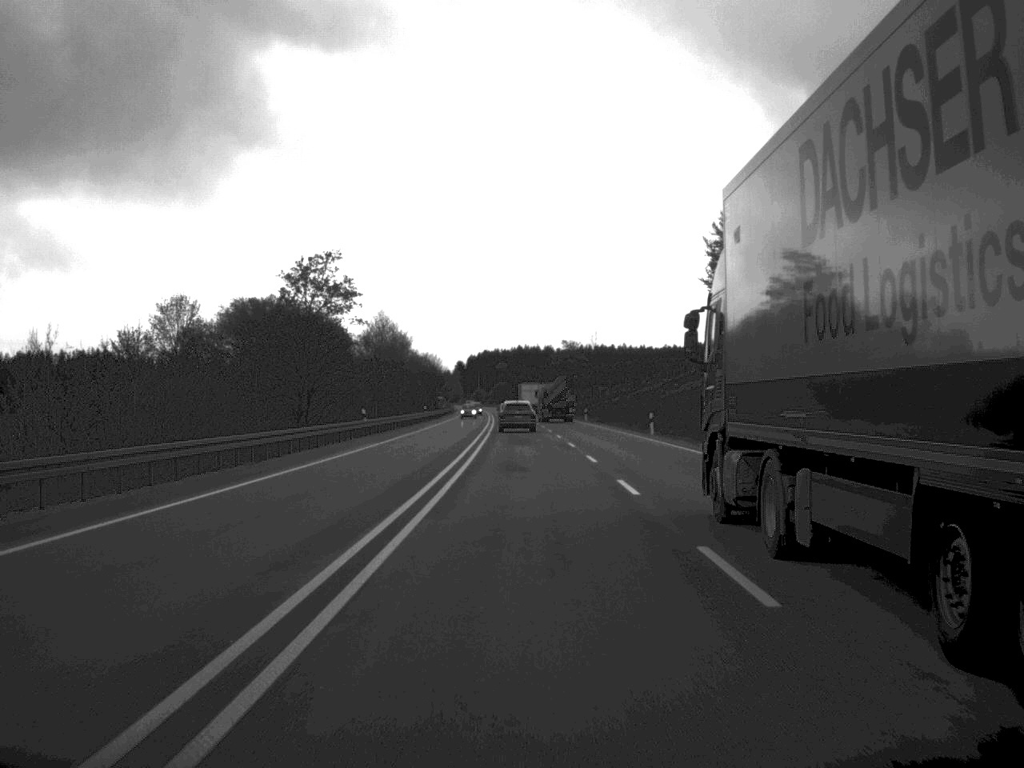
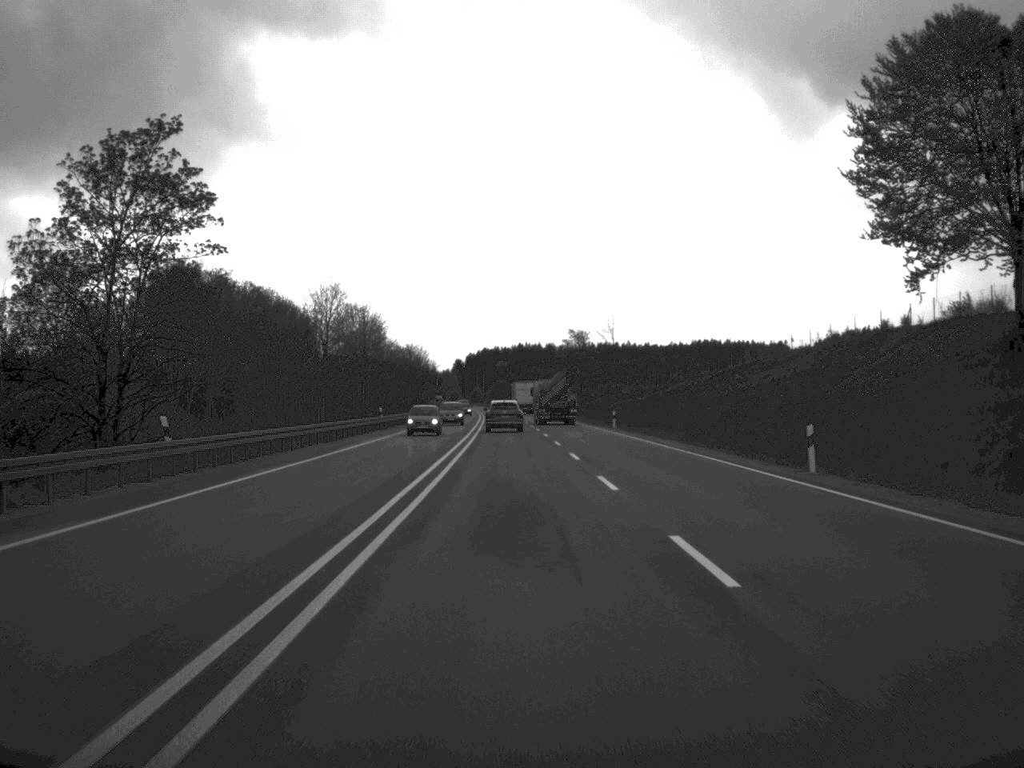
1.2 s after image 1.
(0.0, +34.5) m; 0°
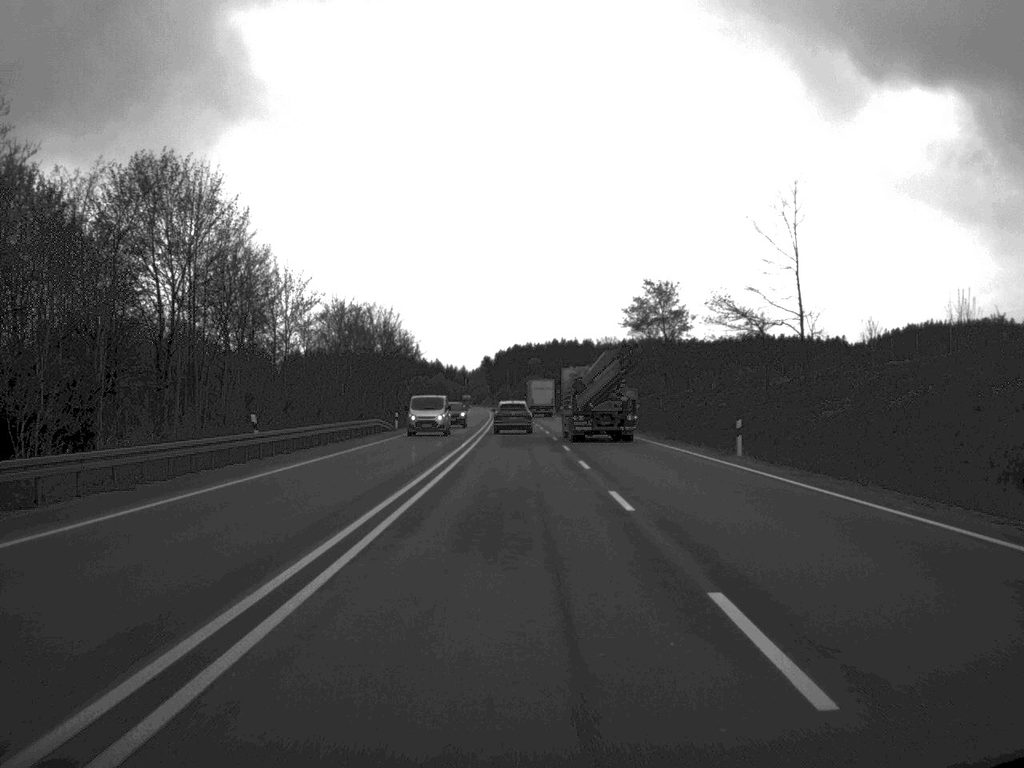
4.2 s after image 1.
(-1.3, +87.1) m; -2°
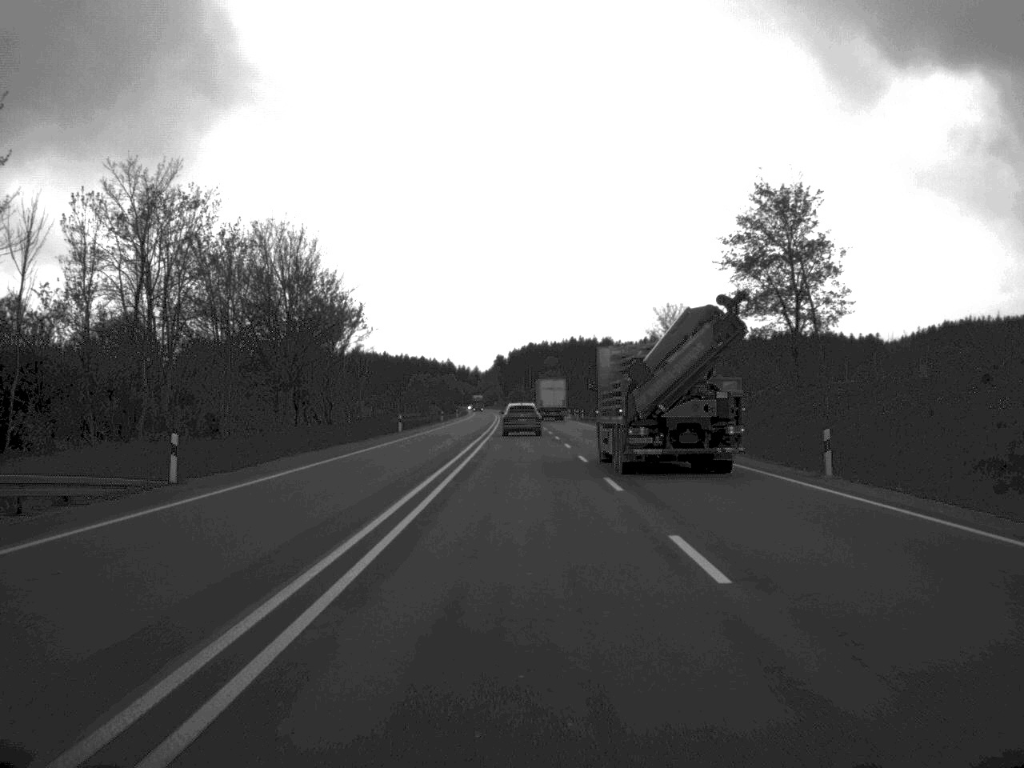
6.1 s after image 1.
(-0.4, +54.8) m; -1°
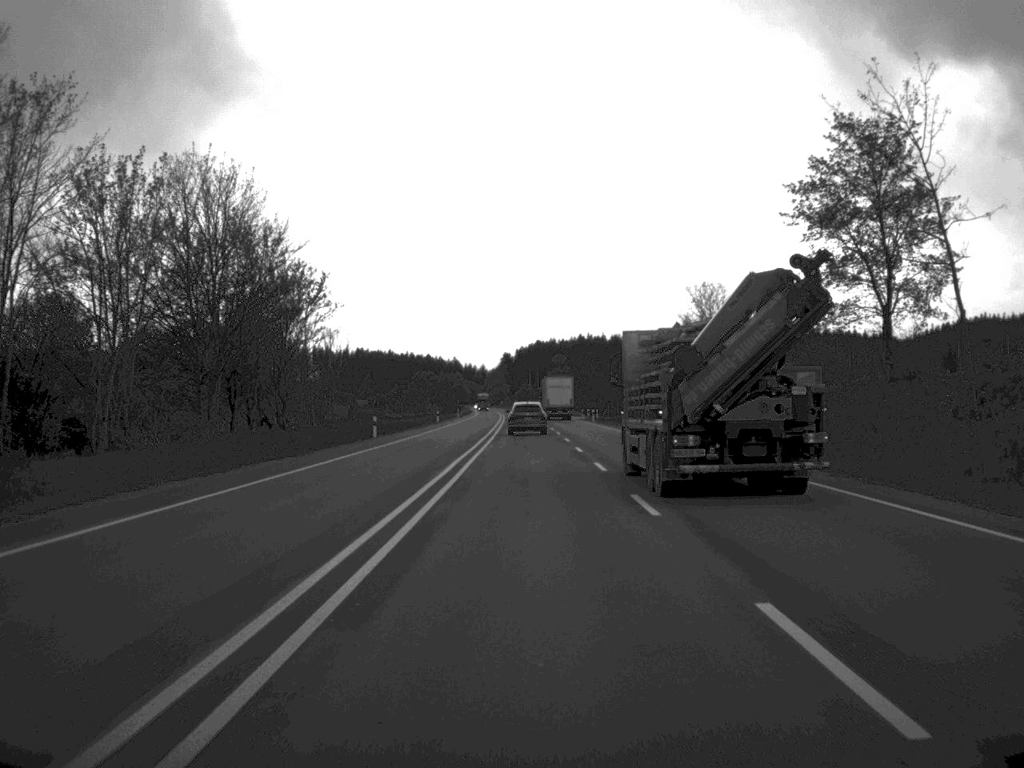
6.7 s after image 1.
(-0.1, +17.0) m; 0°
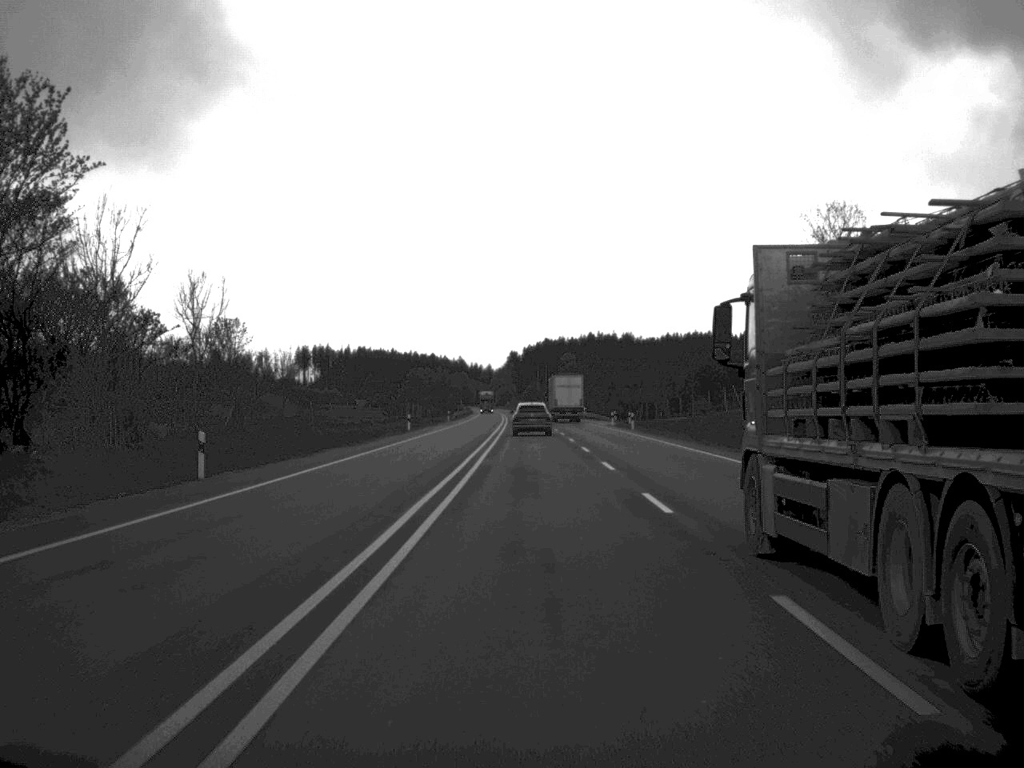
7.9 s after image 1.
(-0.2, +35.2) m; 0°
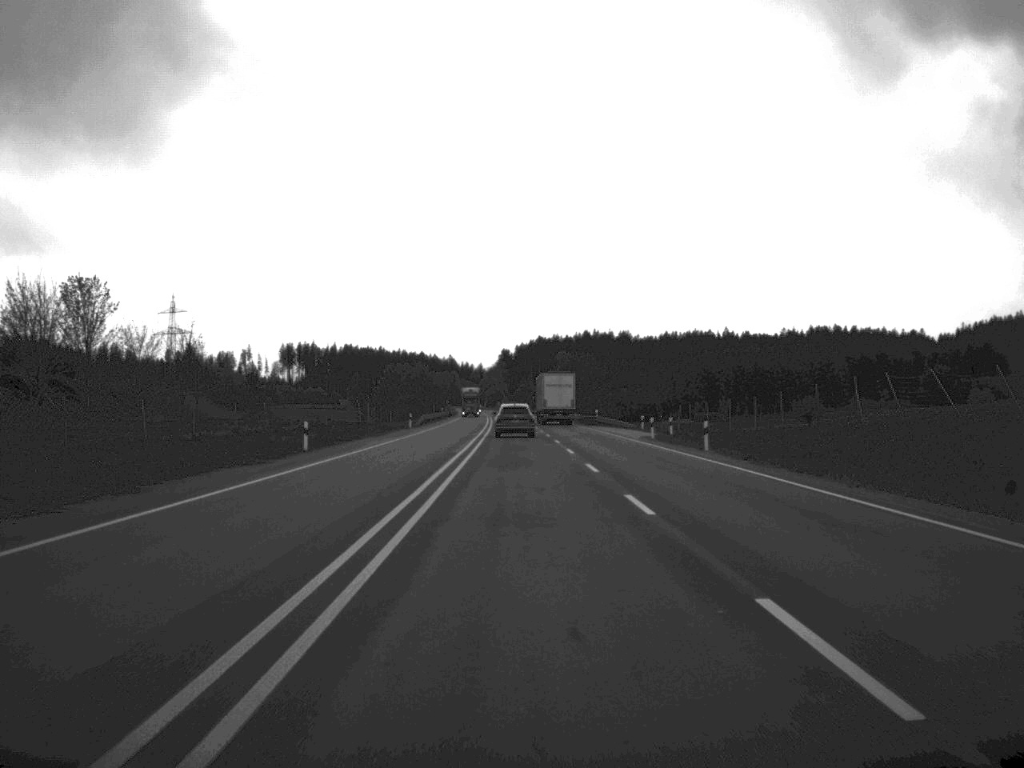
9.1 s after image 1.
(+0.1, +35.5) m; 0°
